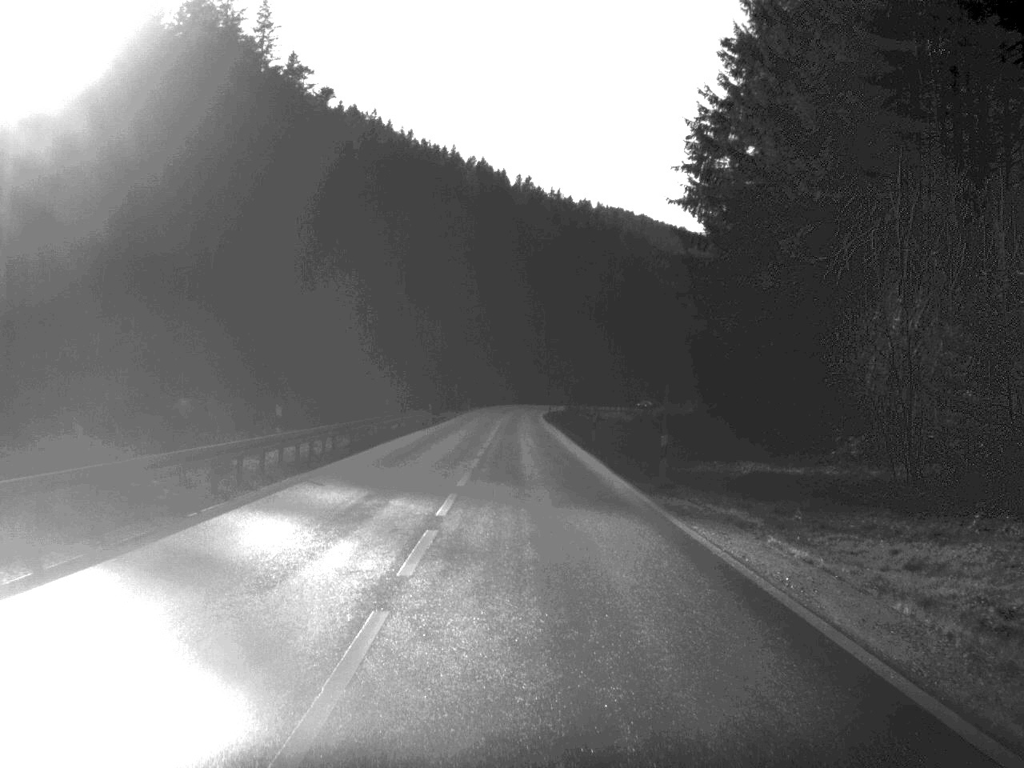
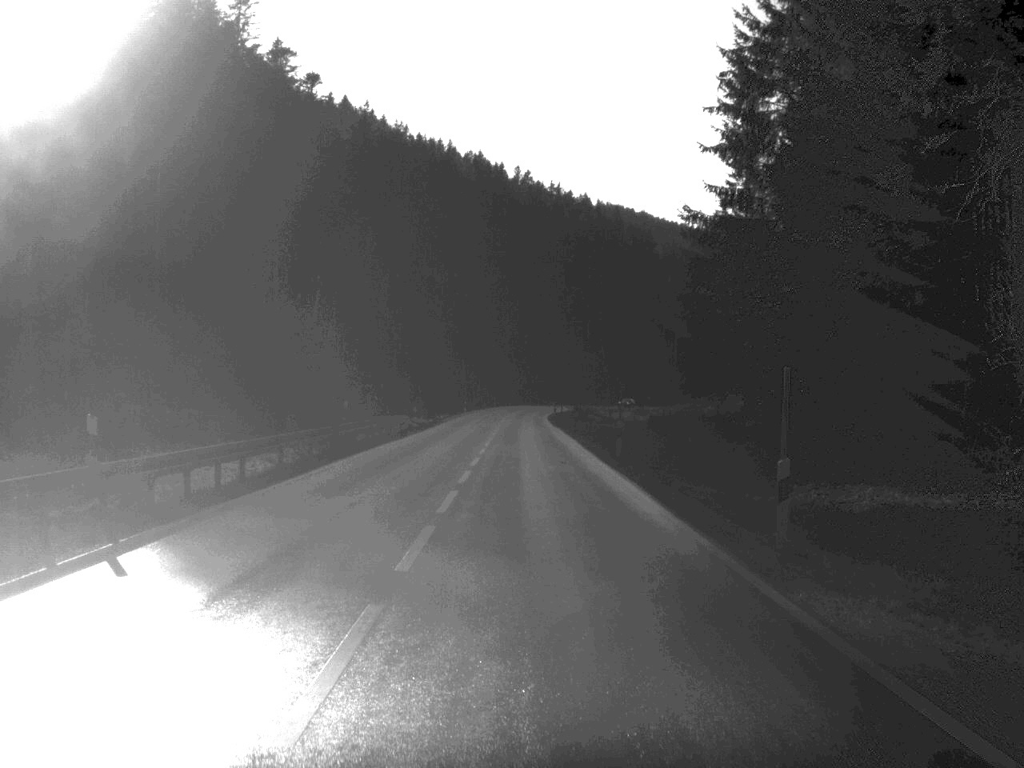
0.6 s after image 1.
(0.0, +11.6) m; 0°
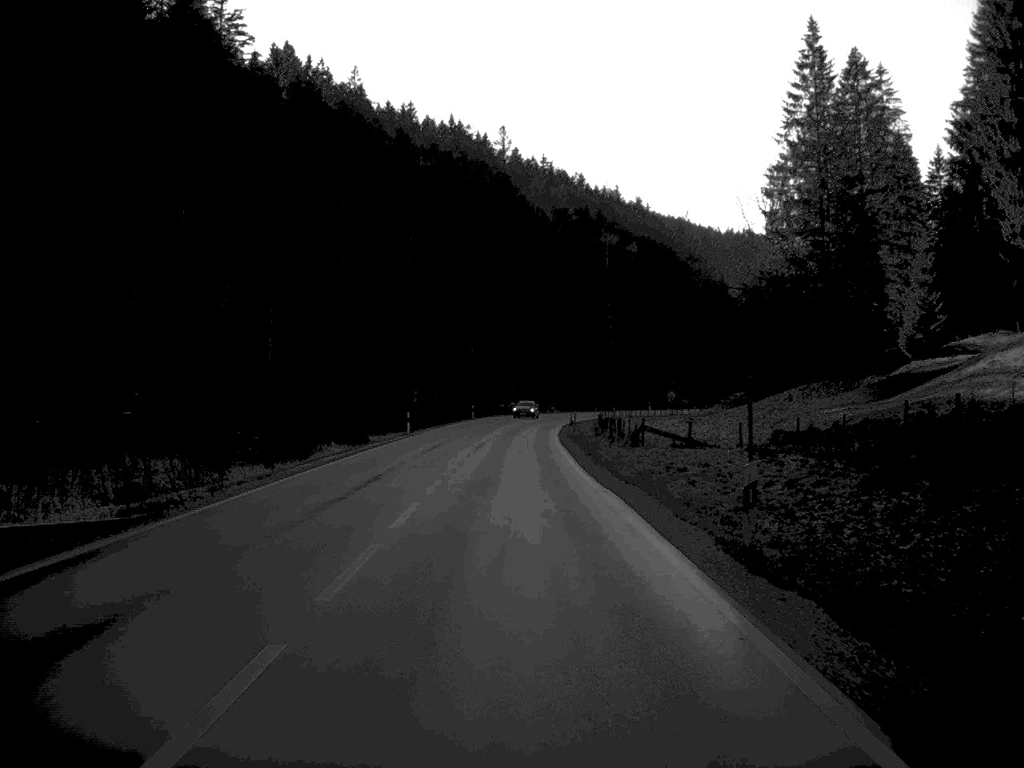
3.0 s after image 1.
(+0.2, +49.4) m; 0°
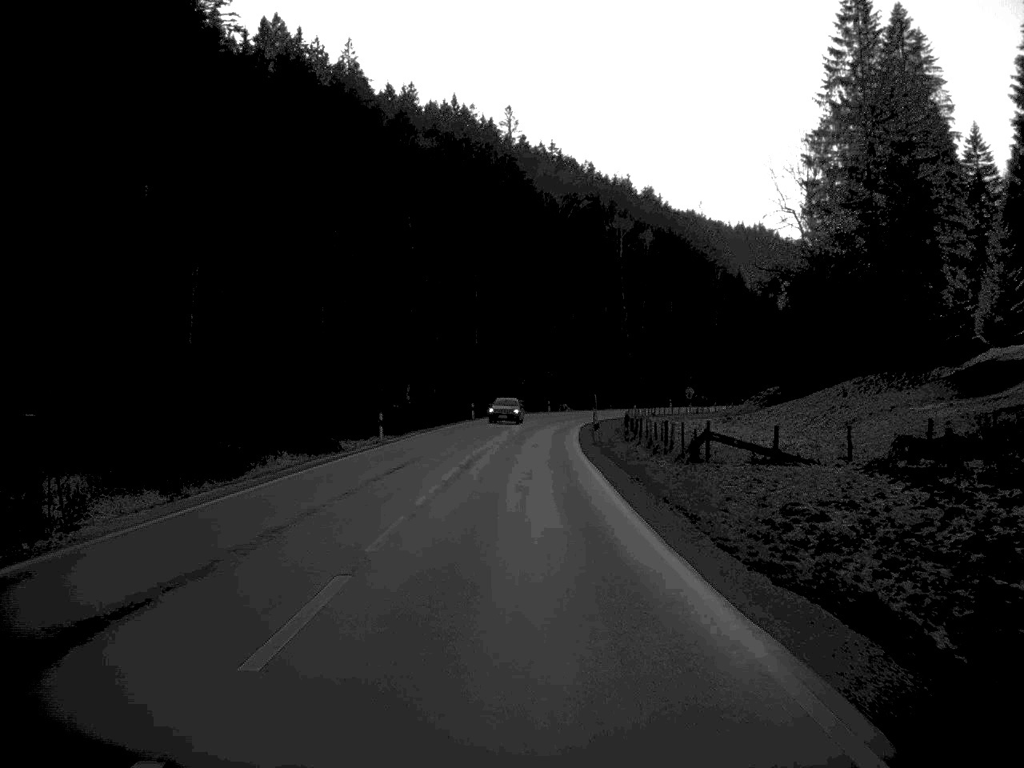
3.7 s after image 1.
(-0.1, +14.9) m; 0°
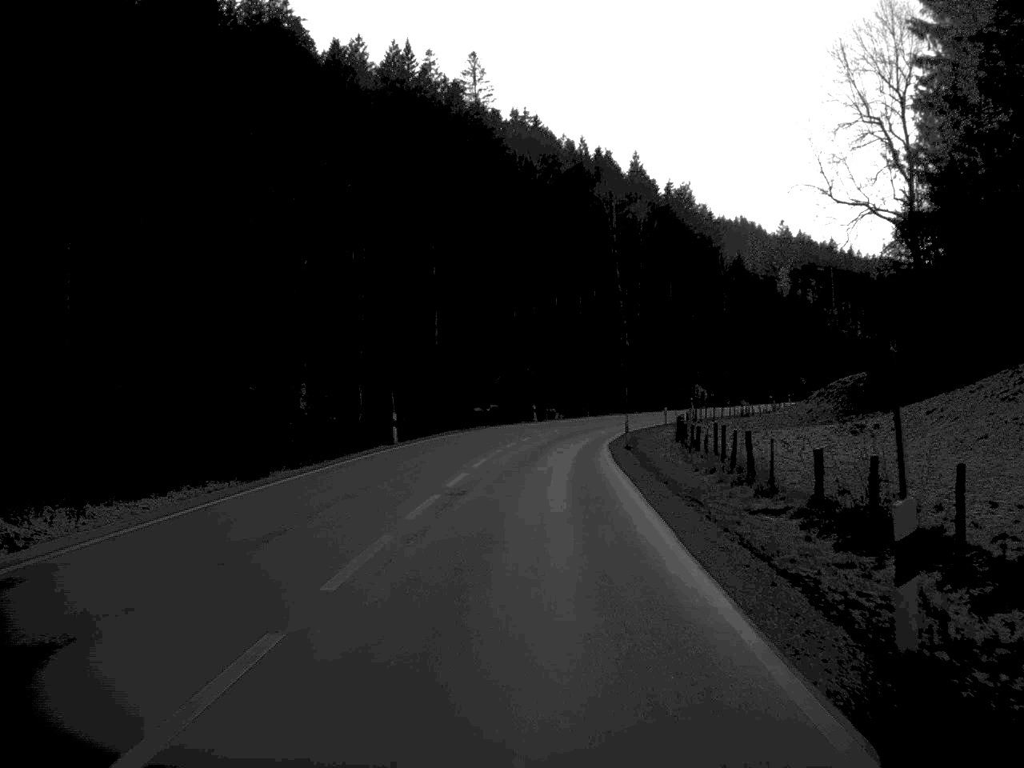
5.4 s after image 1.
(+0.2, +38.8) m; +1°
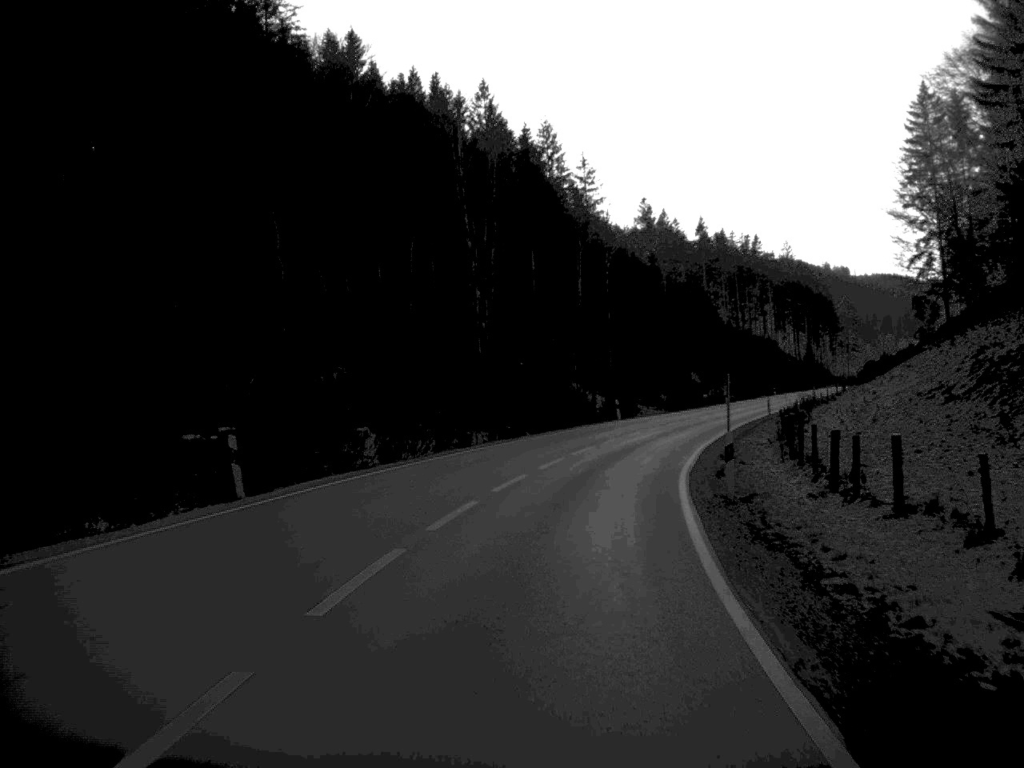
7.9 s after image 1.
(+2.5, +54.8) m; +7°
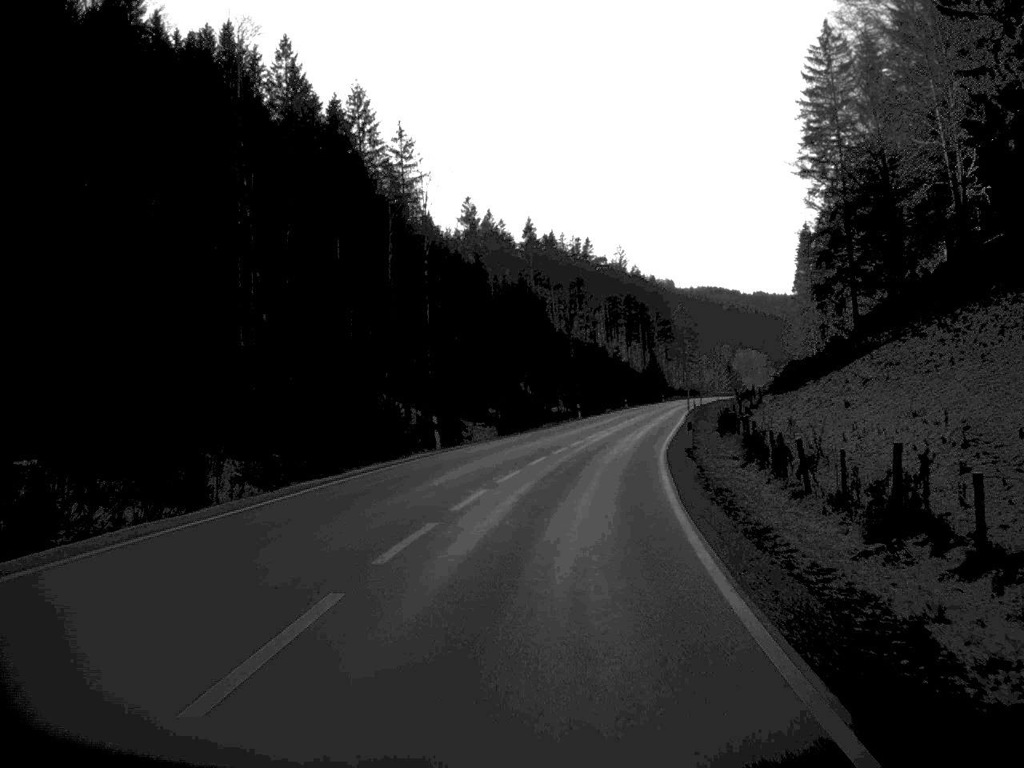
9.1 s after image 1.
(+1.9, +26.6) m; +8°
